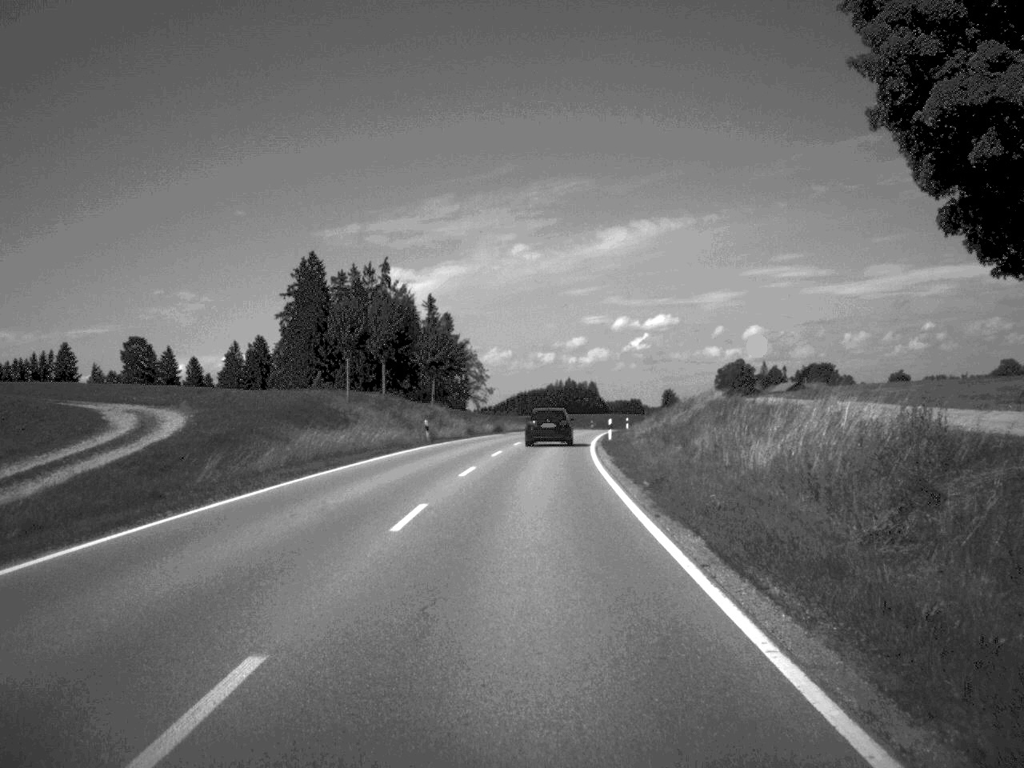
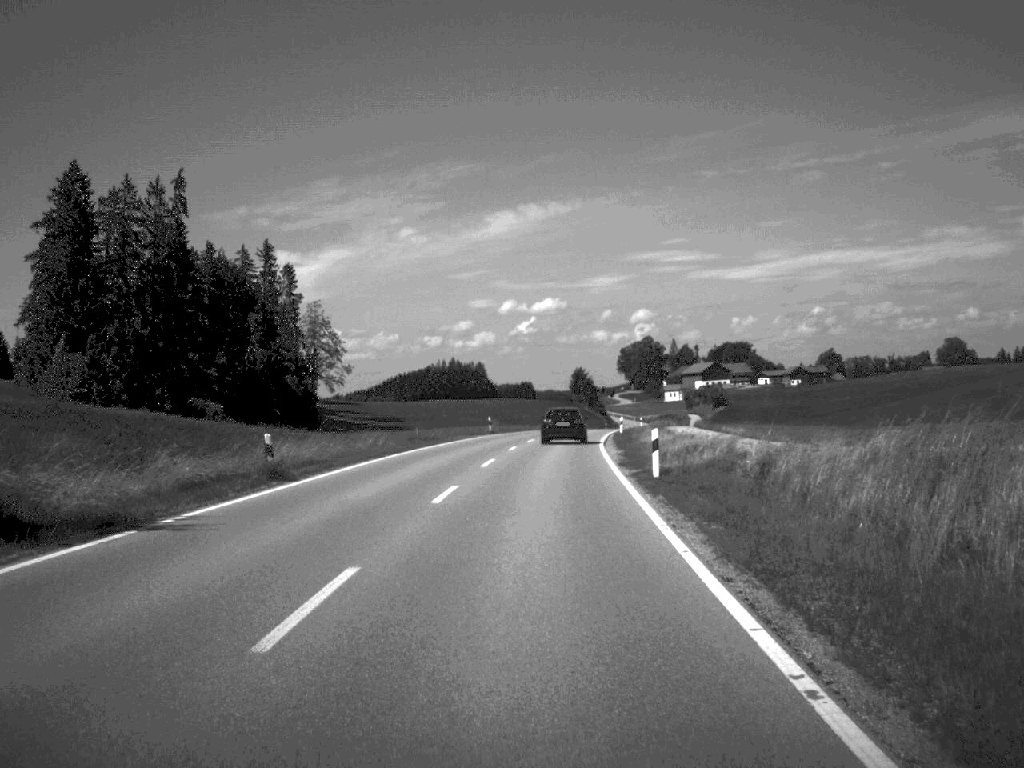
(+3.0, +77.8) m; +5°
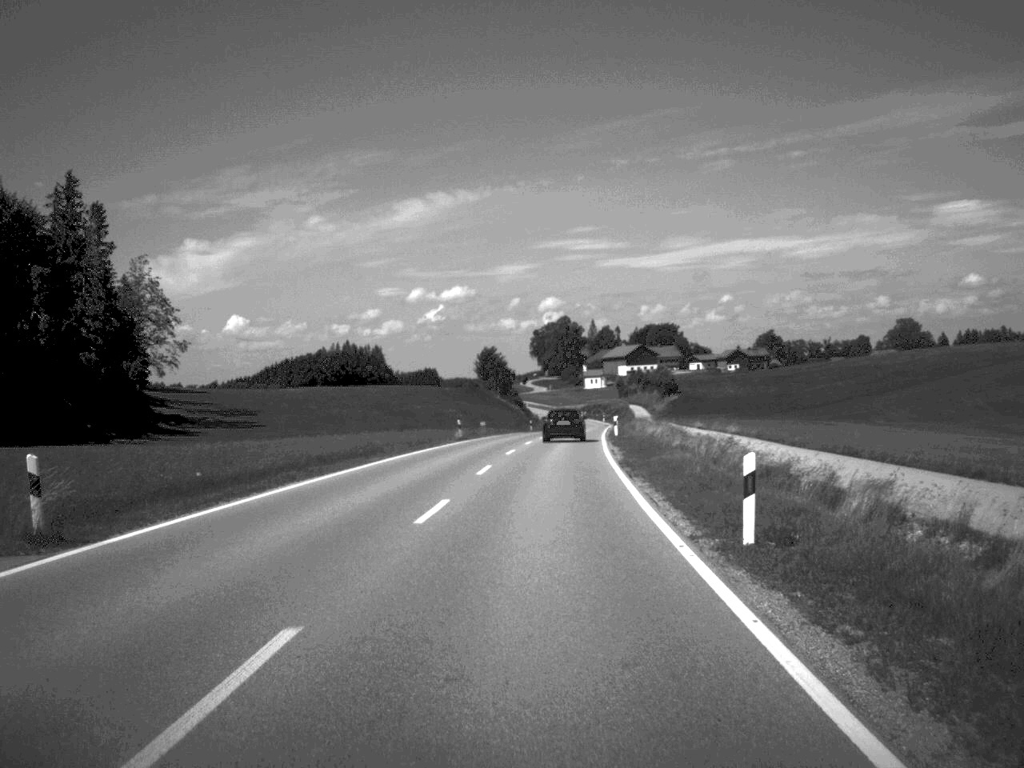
(+2.1, +61.6) m; +4°
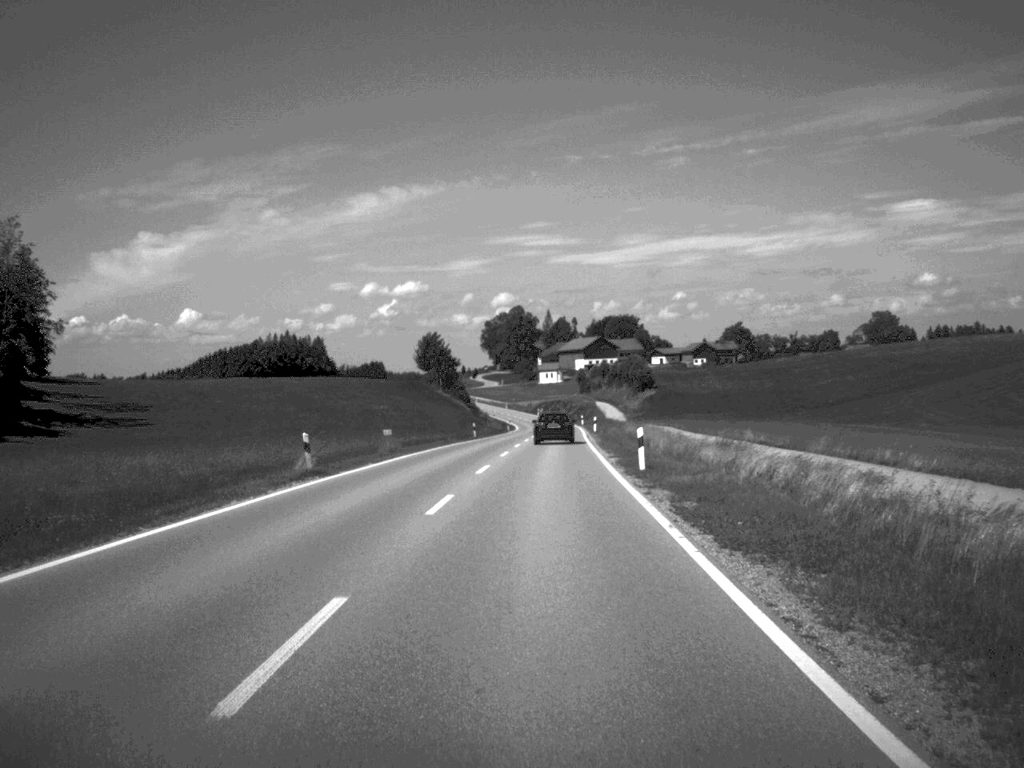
(+0.6, +33.5) m; +2°
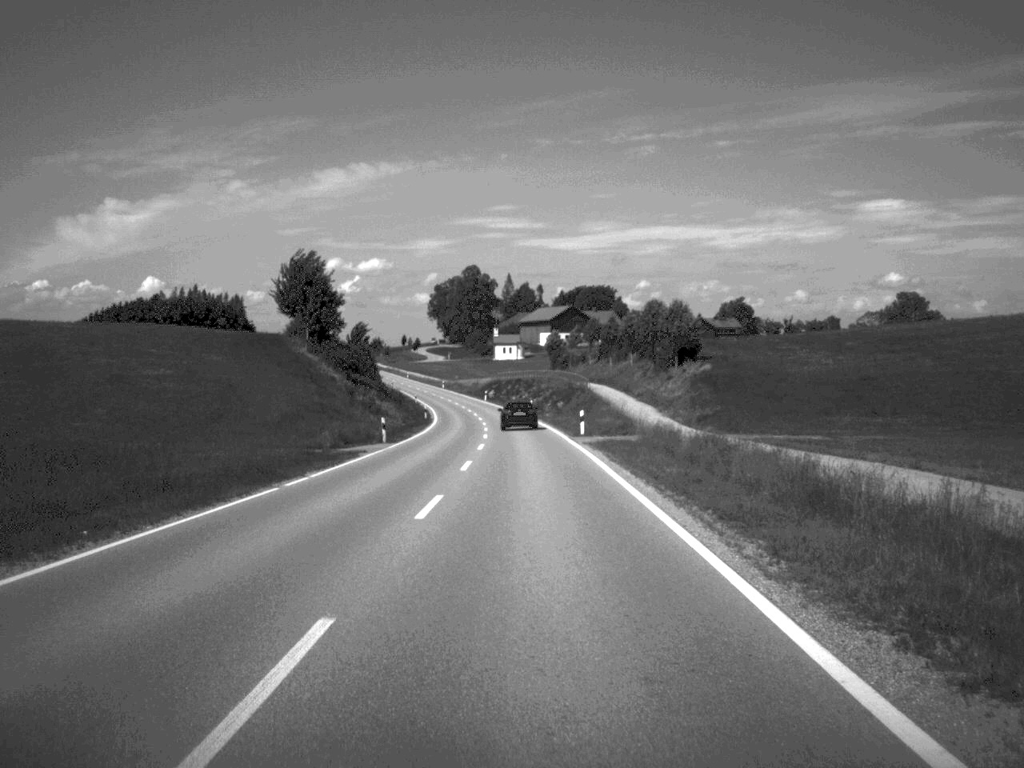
(+1.8, +82.7) m; +2°
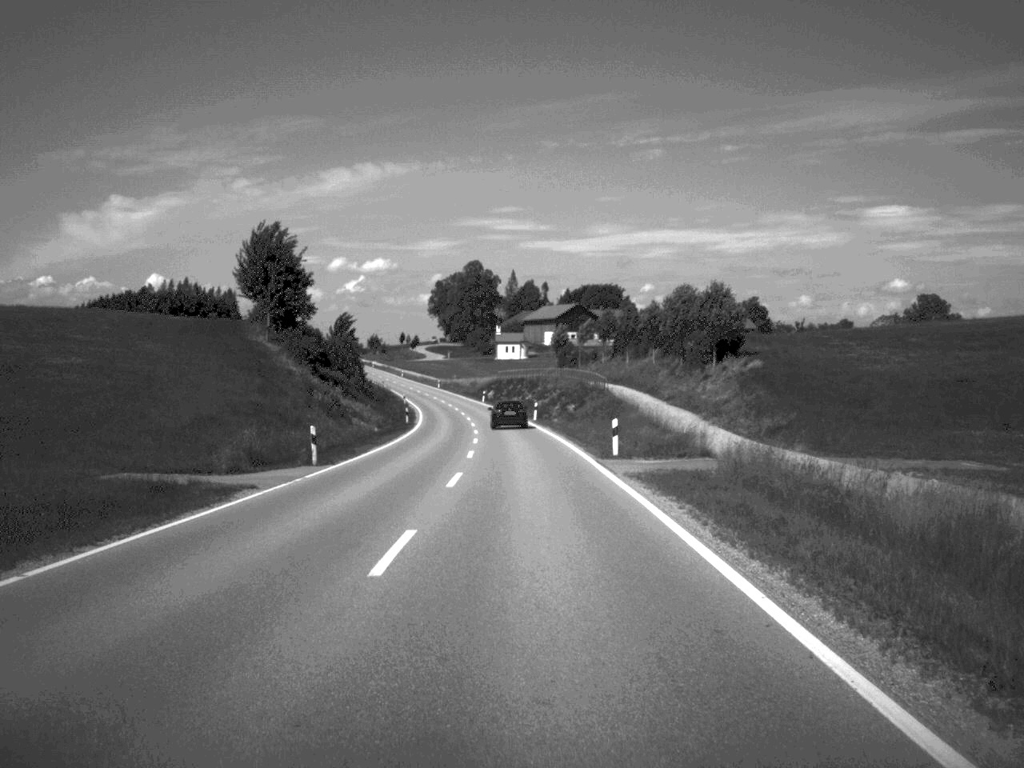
(0.0, +17.0) m; 0°
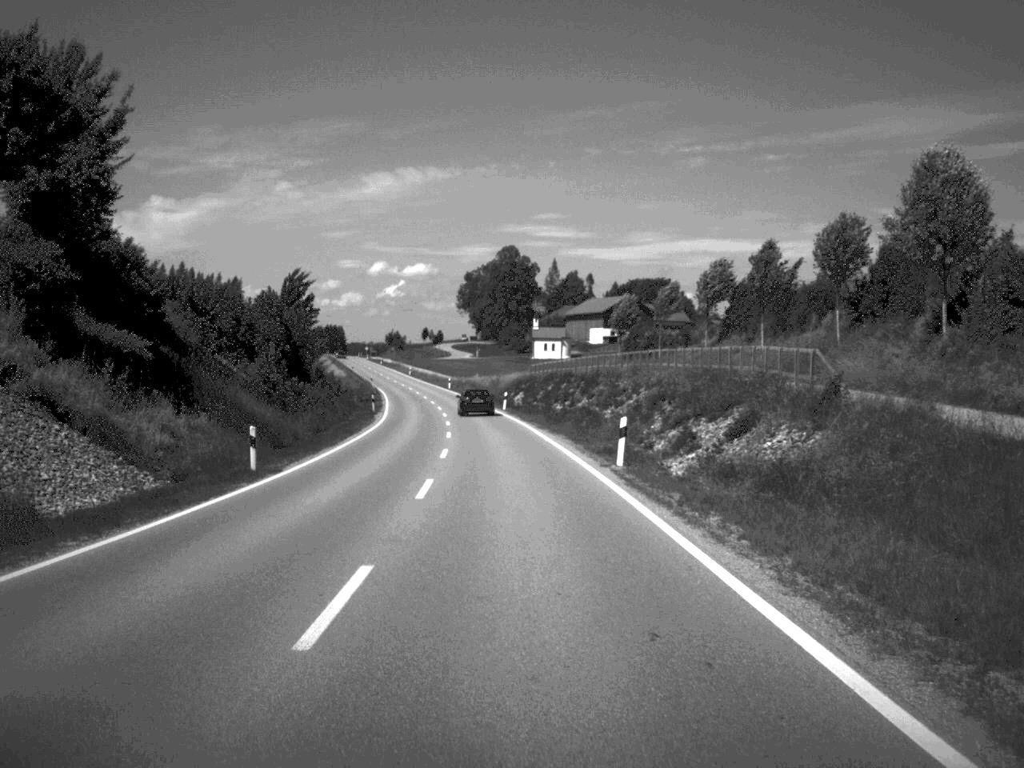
(-0.7, +50.4) m; -2°
